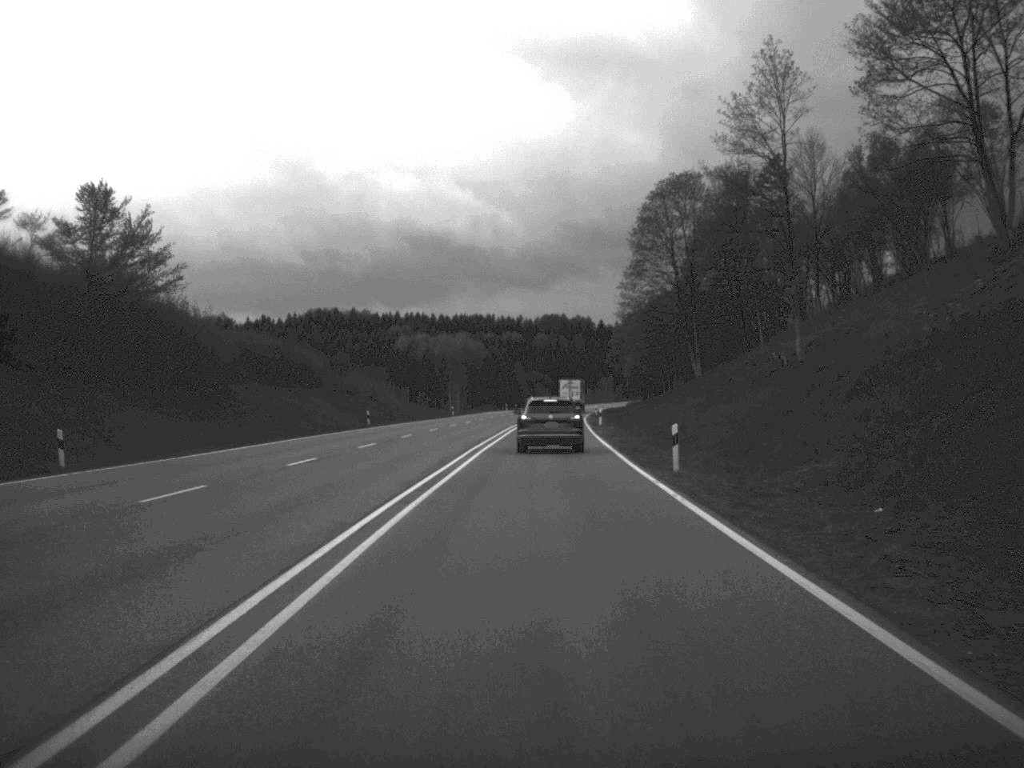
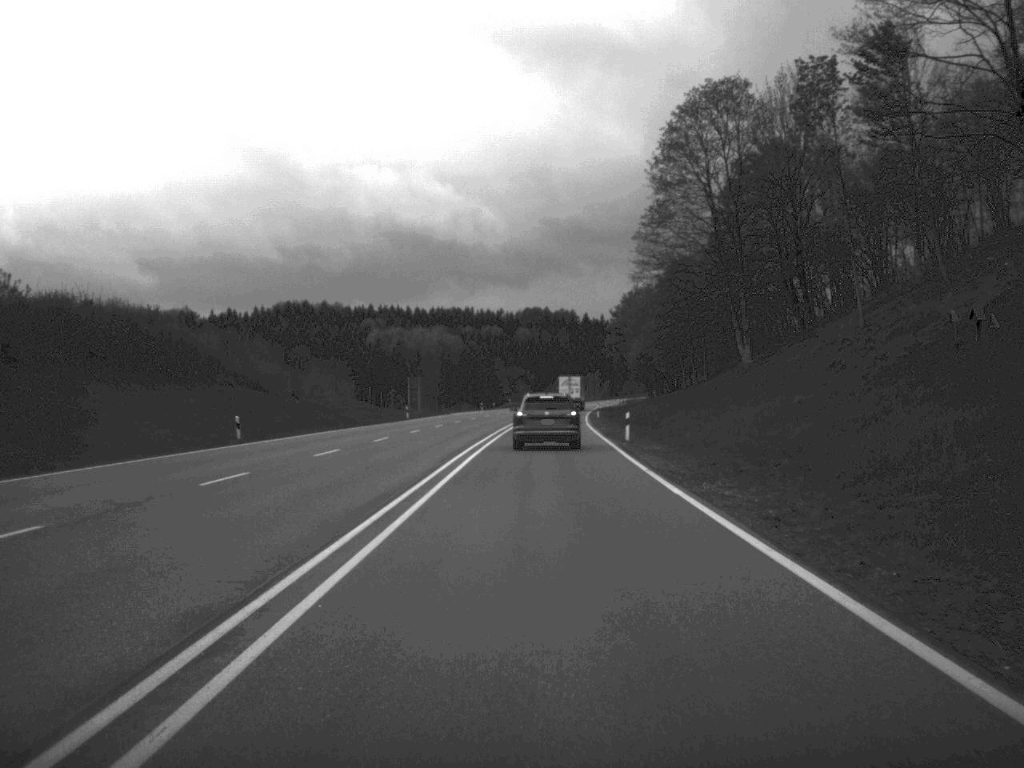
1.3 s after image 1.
(+0.2, +31.9) m; +1°
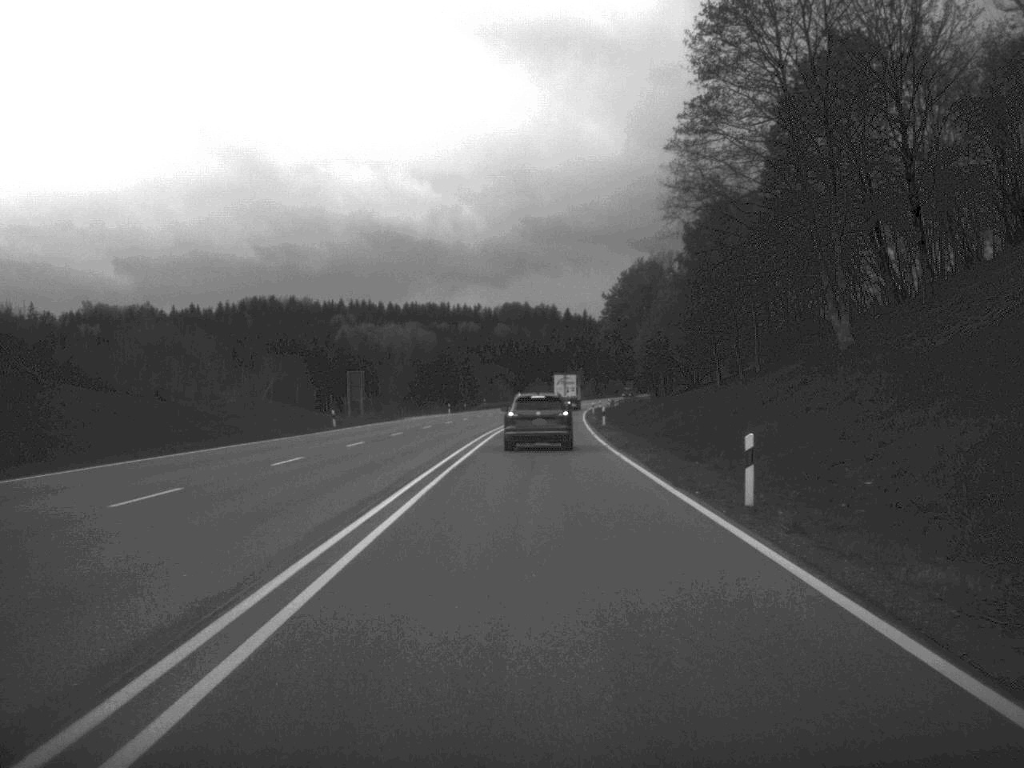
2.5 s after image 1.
(+0.2, +28.2) m; +1°
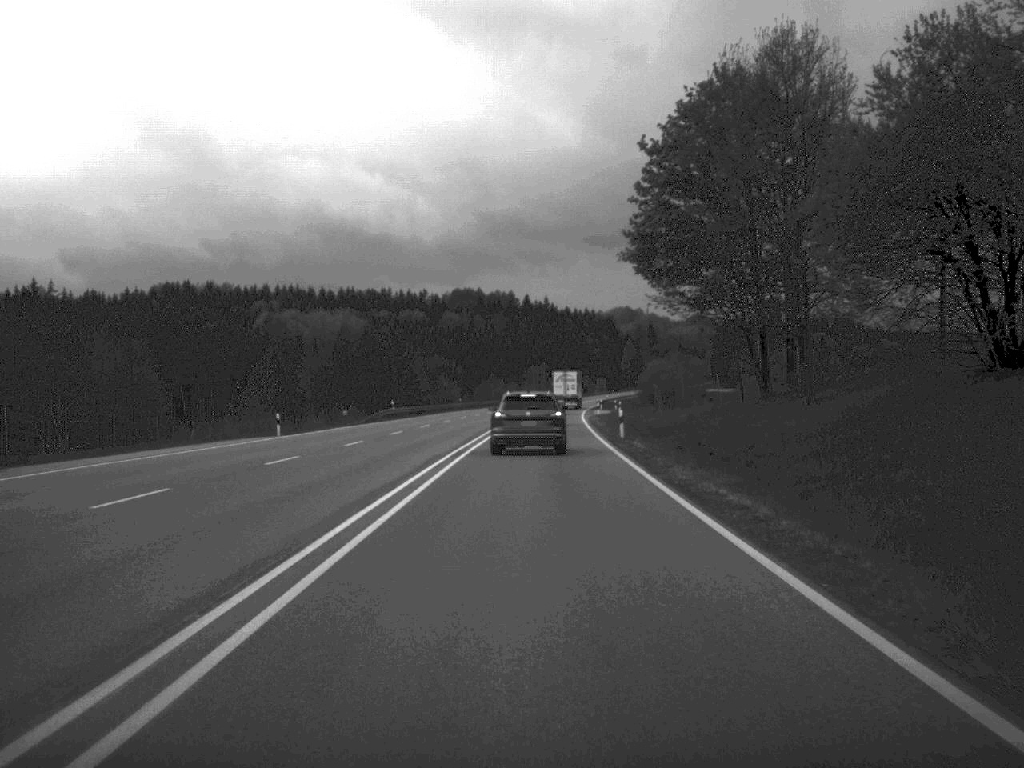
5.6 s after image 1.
(+1.0, +70.8) m; +2°
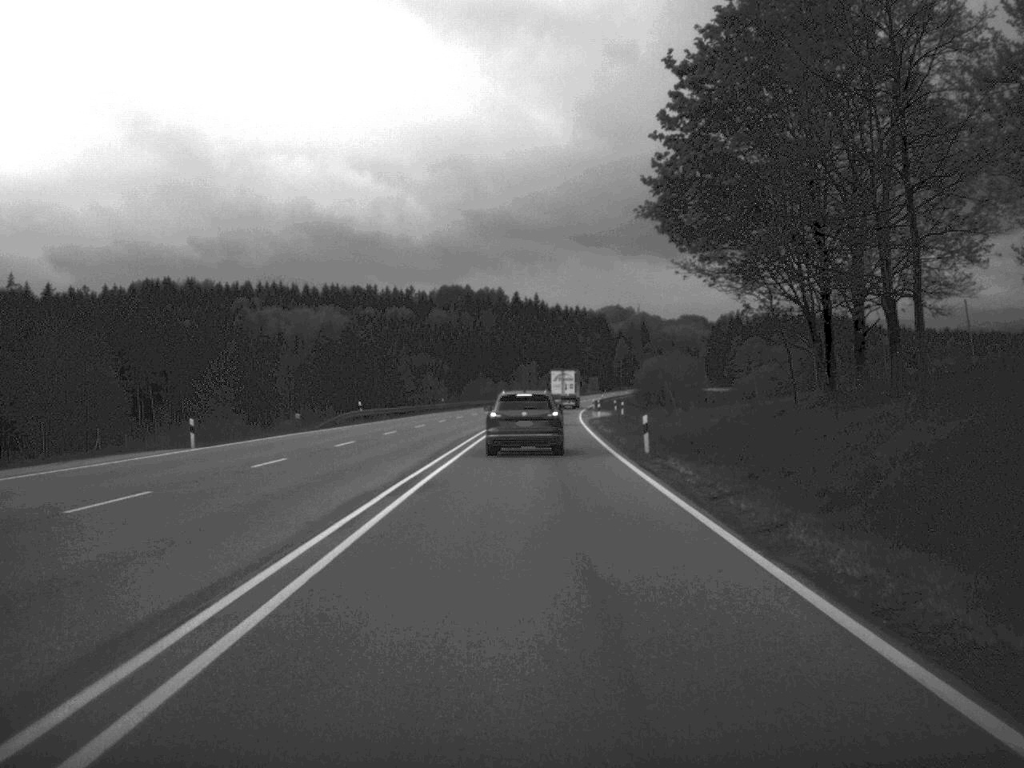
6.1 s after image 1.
(0.0, +12.7) m; 0°
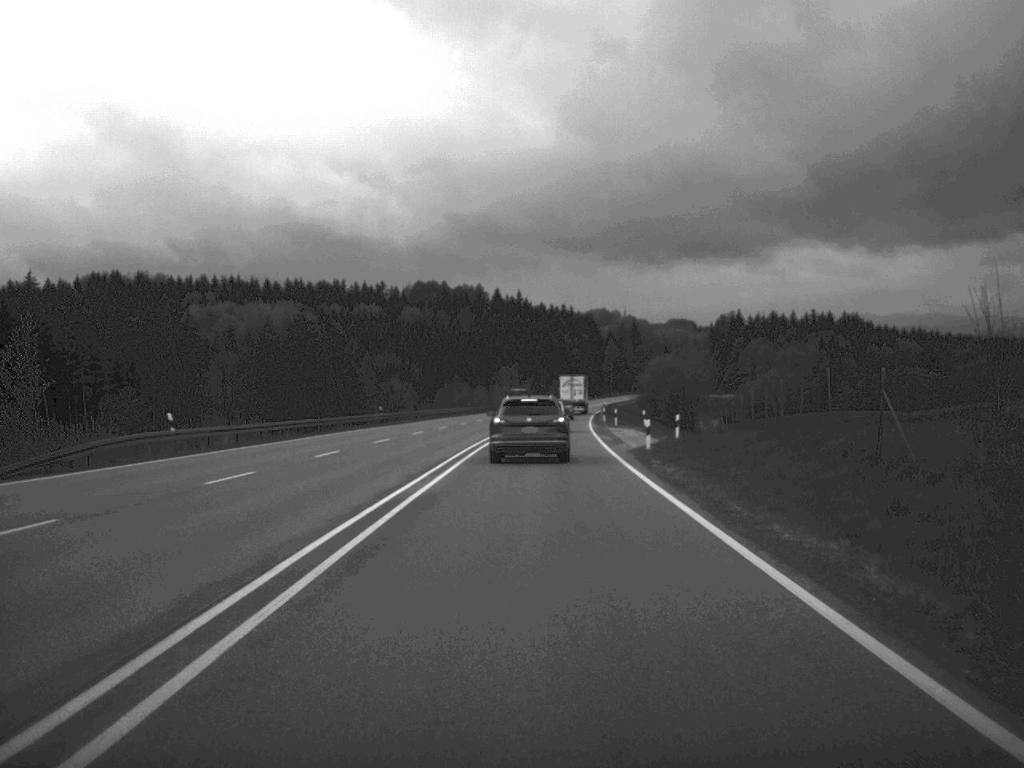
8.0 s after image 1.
(+0.2, +39.6) m; +1°
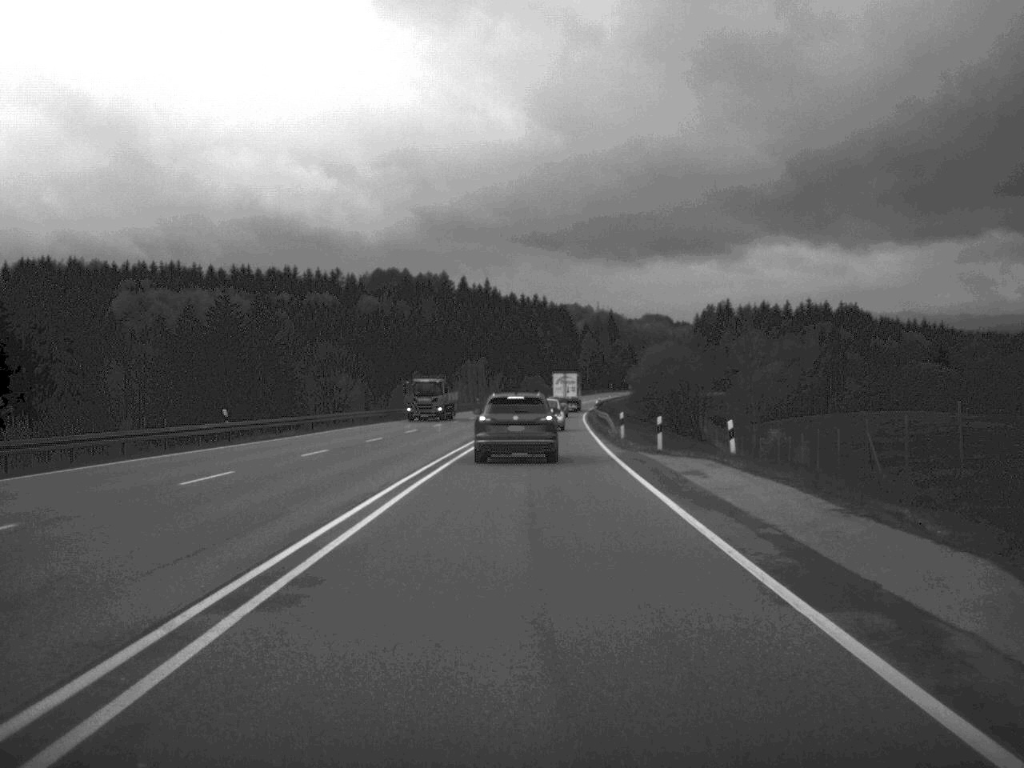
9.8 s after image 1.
(+0.4, +36.3) m; +1°
